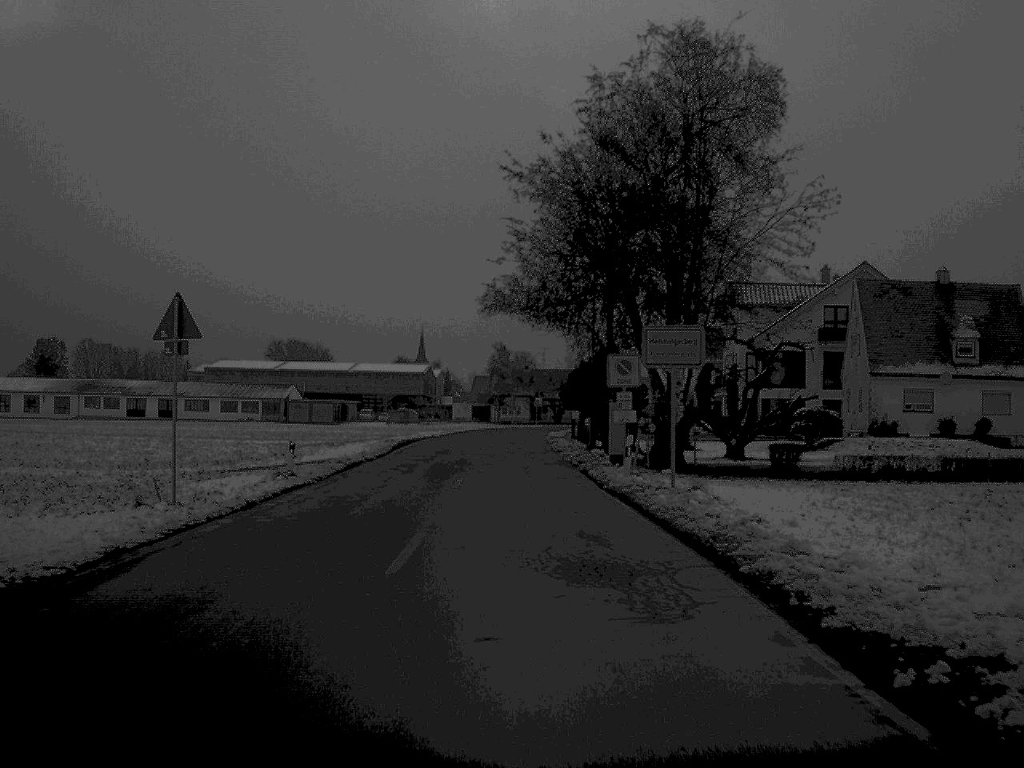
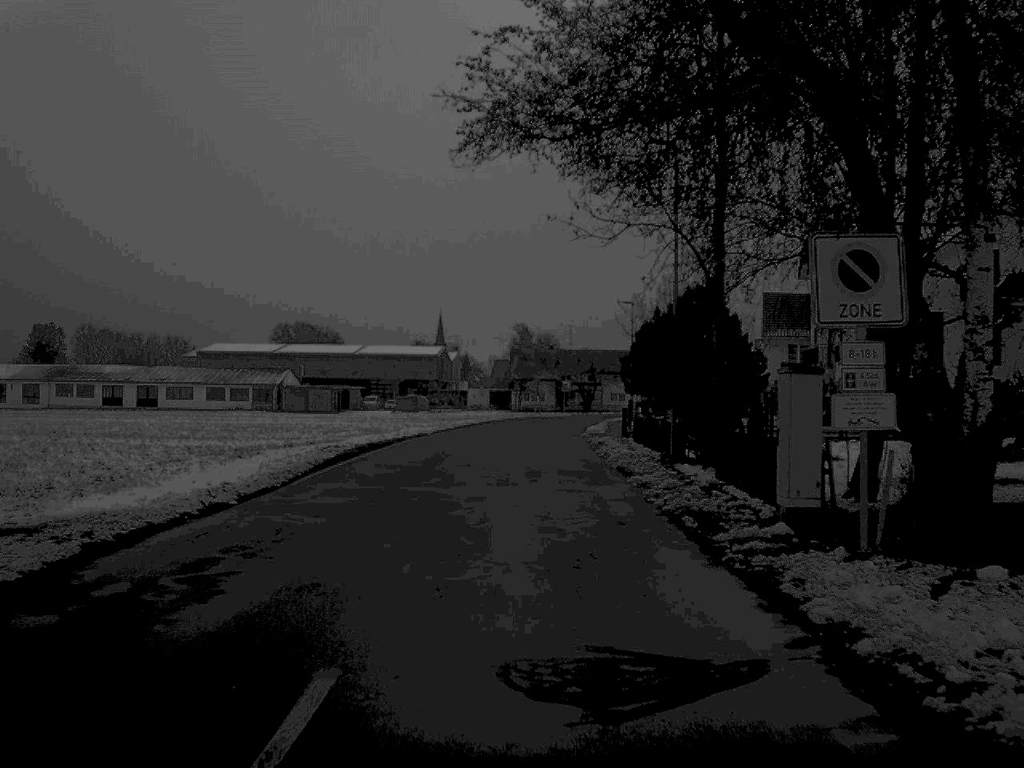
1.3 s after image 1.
(-0.2, +22.3) m; -1°
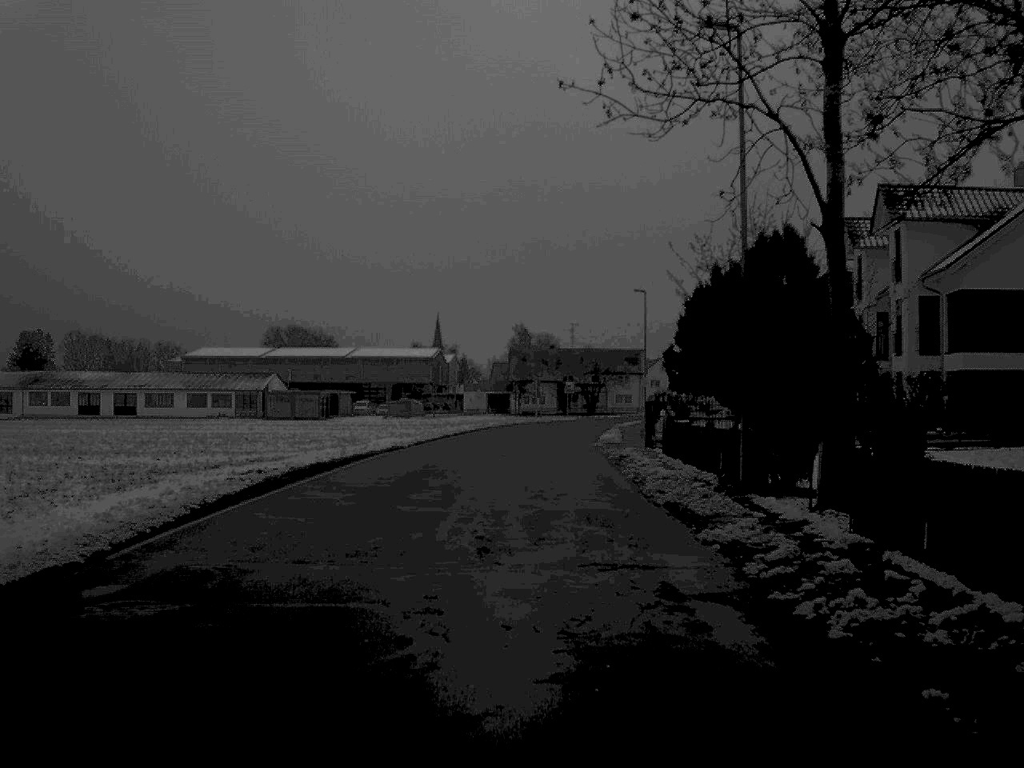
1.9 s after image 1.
(0.0, +9.8) m; 0°
